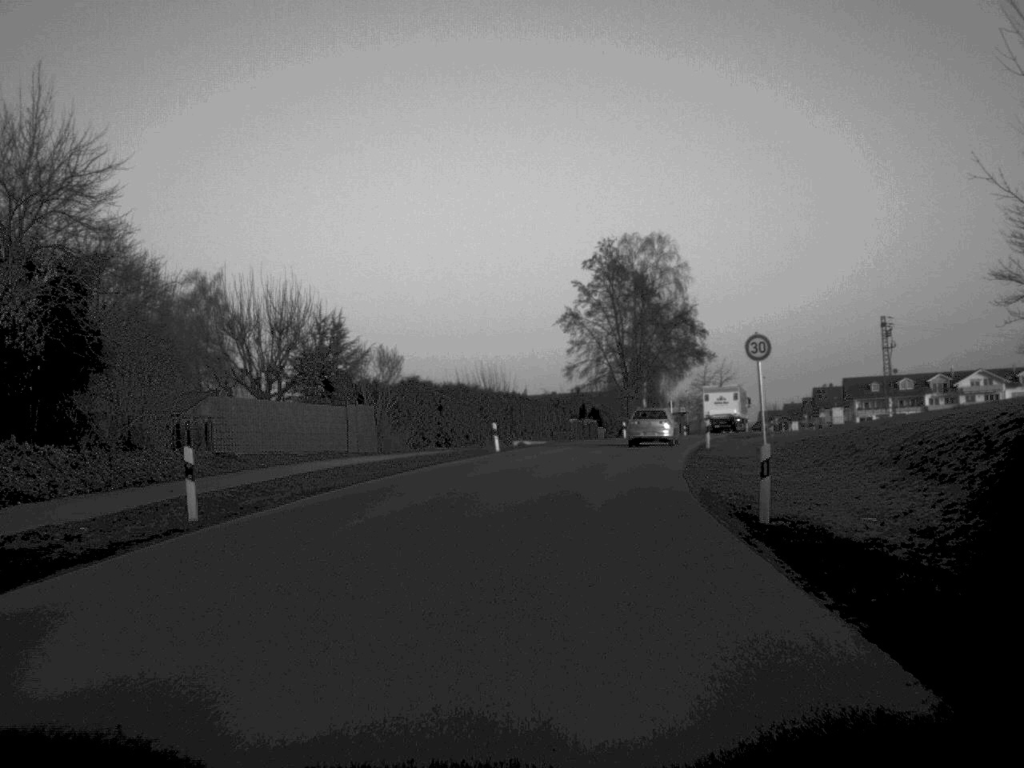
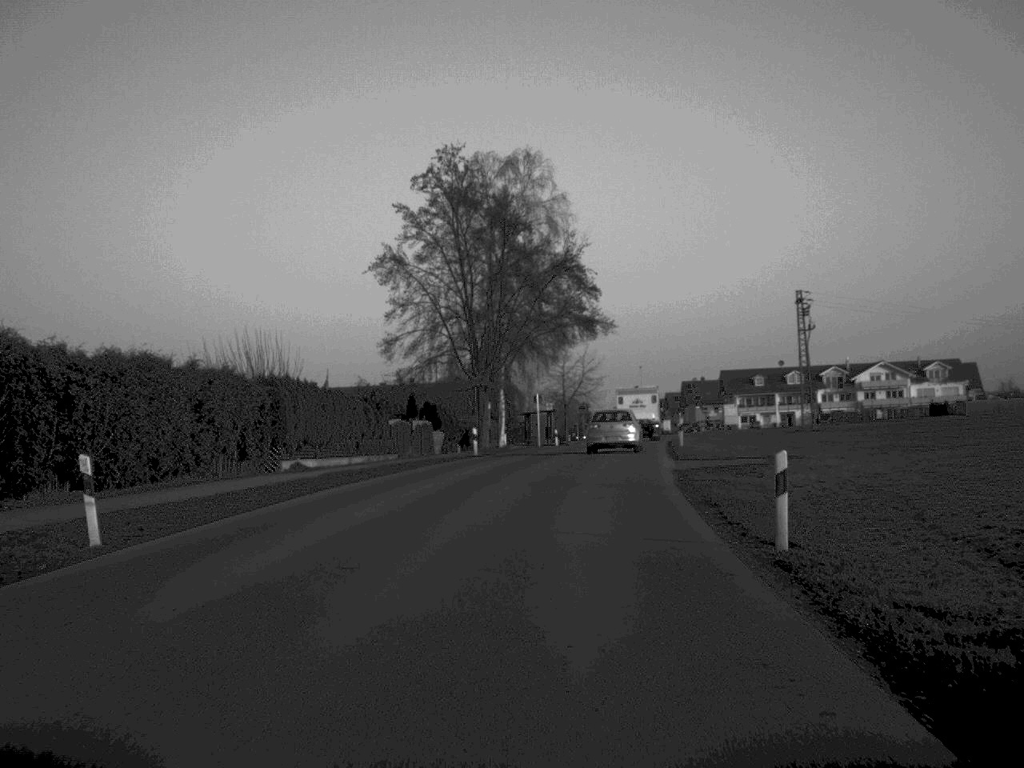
(+1.9, +31.7) m; +7°
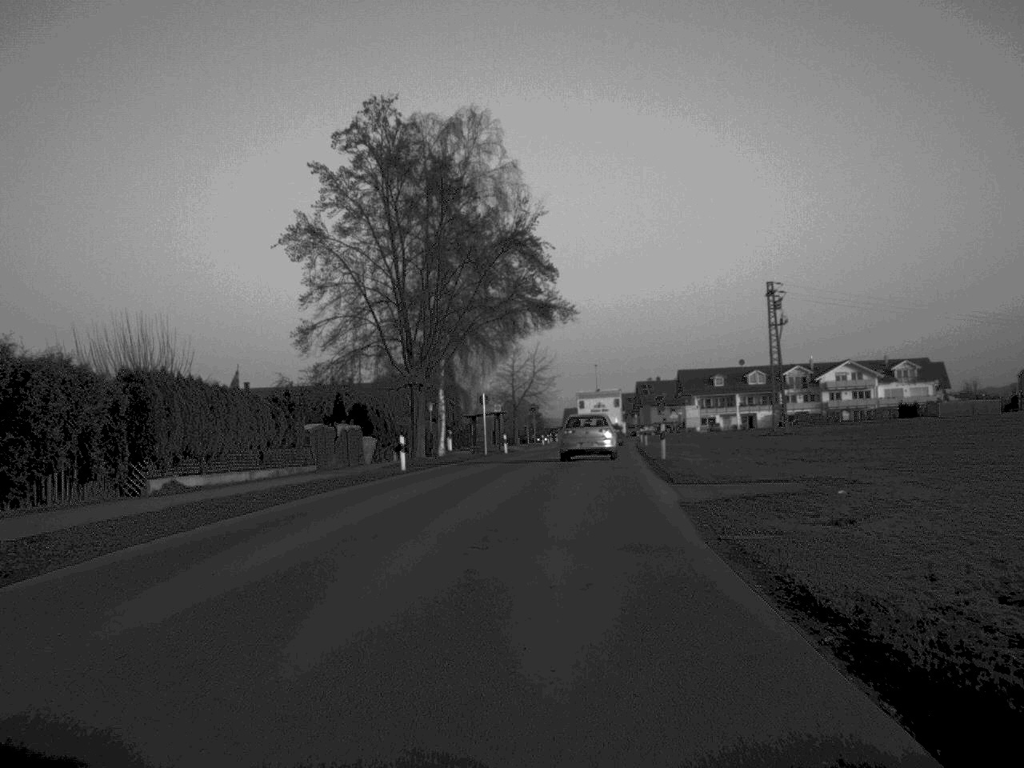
(+0.2, +9.8) m; +2°
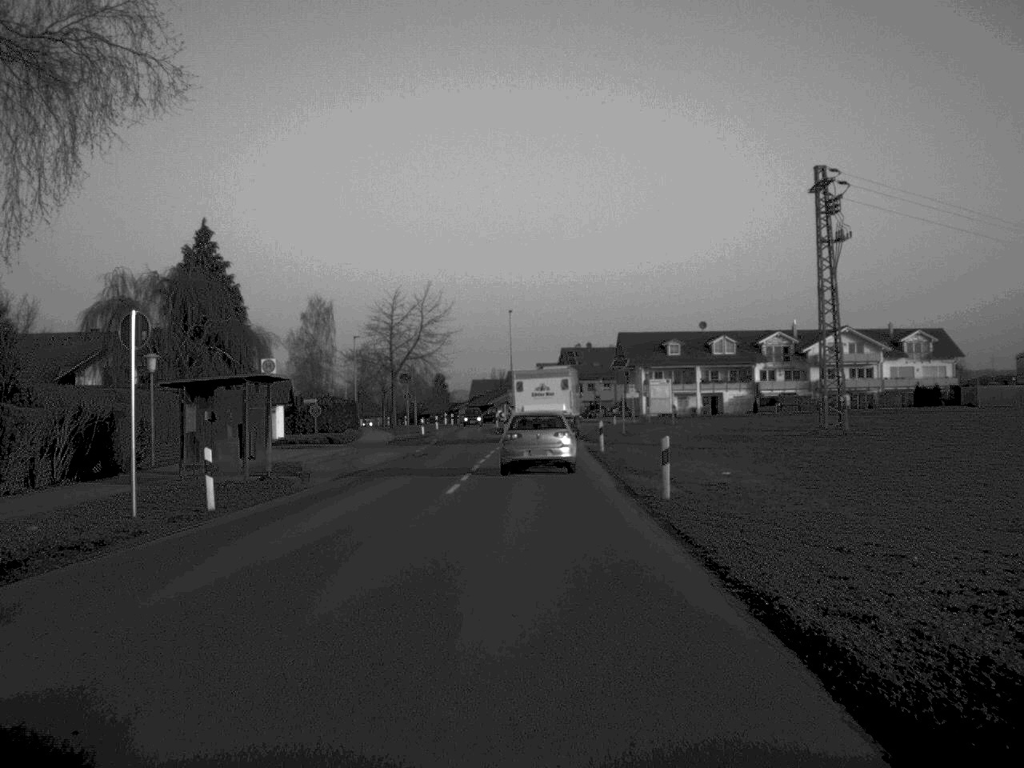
(+2.5, +47.2) m; +4°
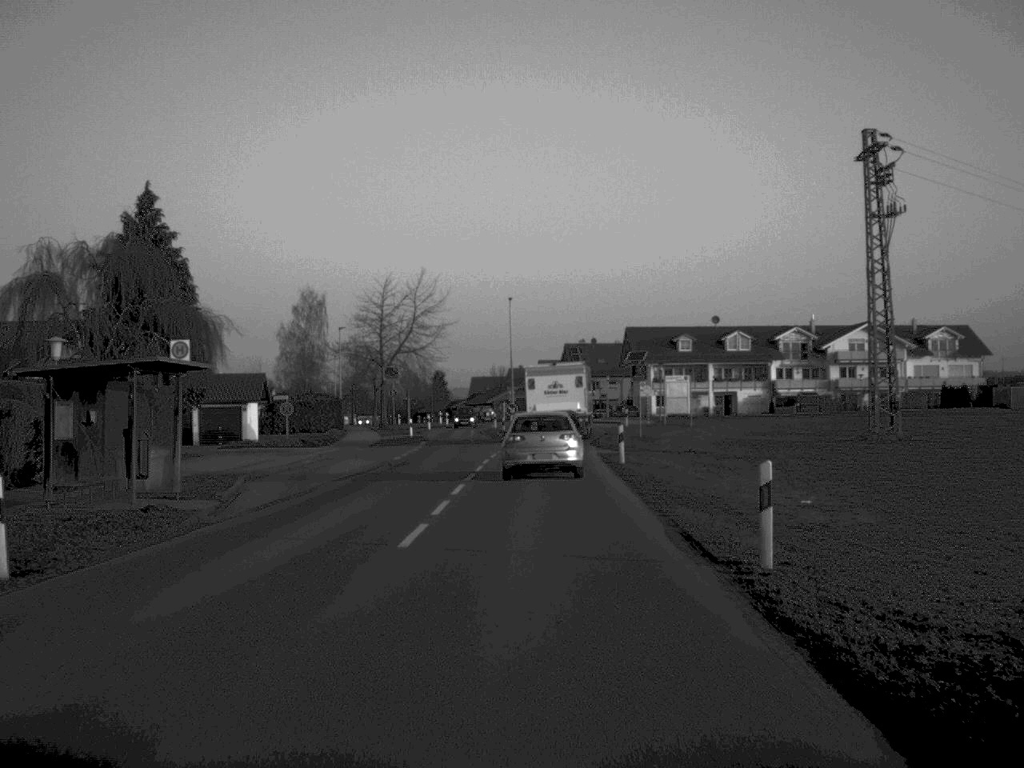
(0.0, +8.7) m; 0°
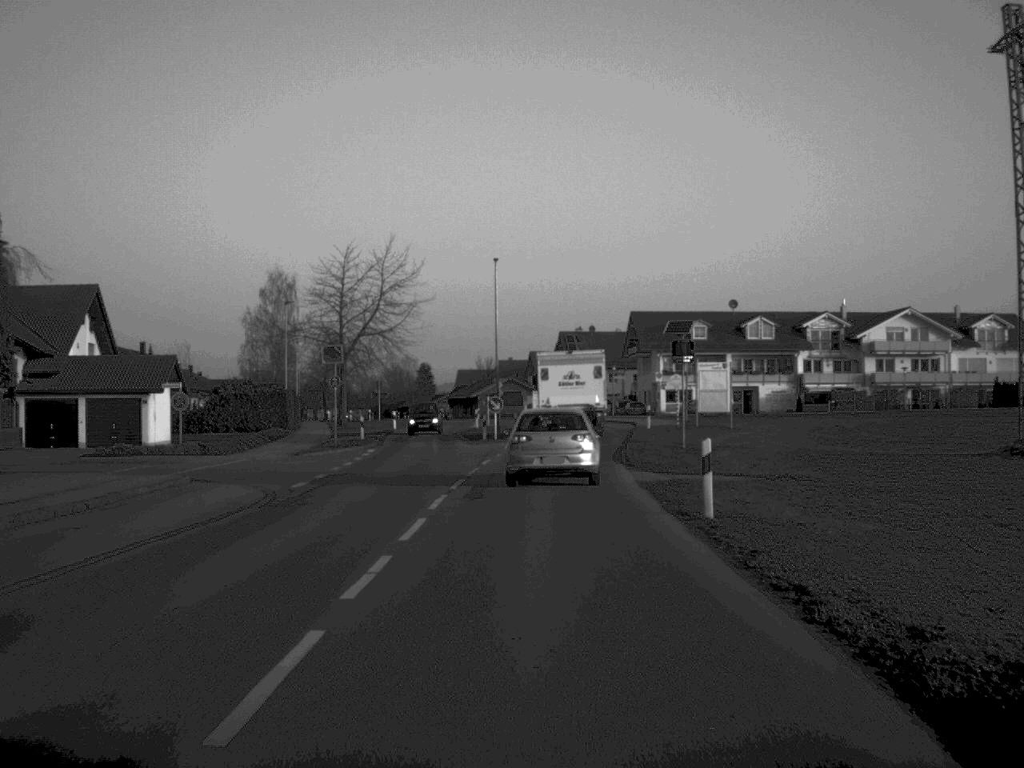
(0.0, +17.6) m; +1°
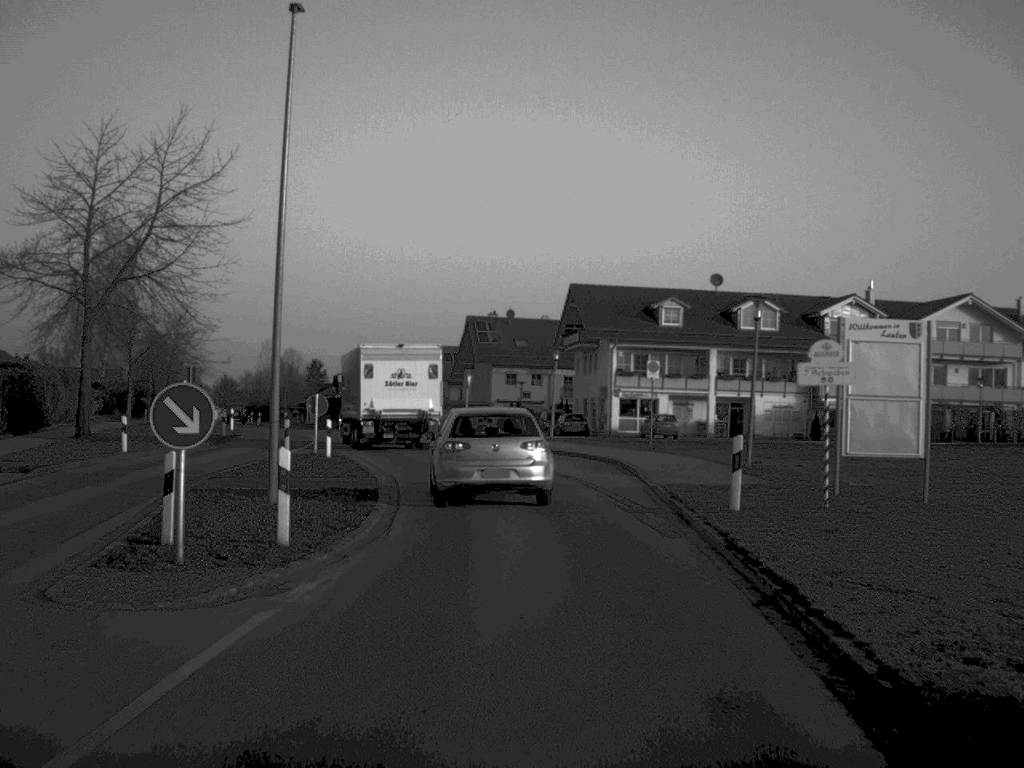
(+1.2, +36.7) m; +4°
